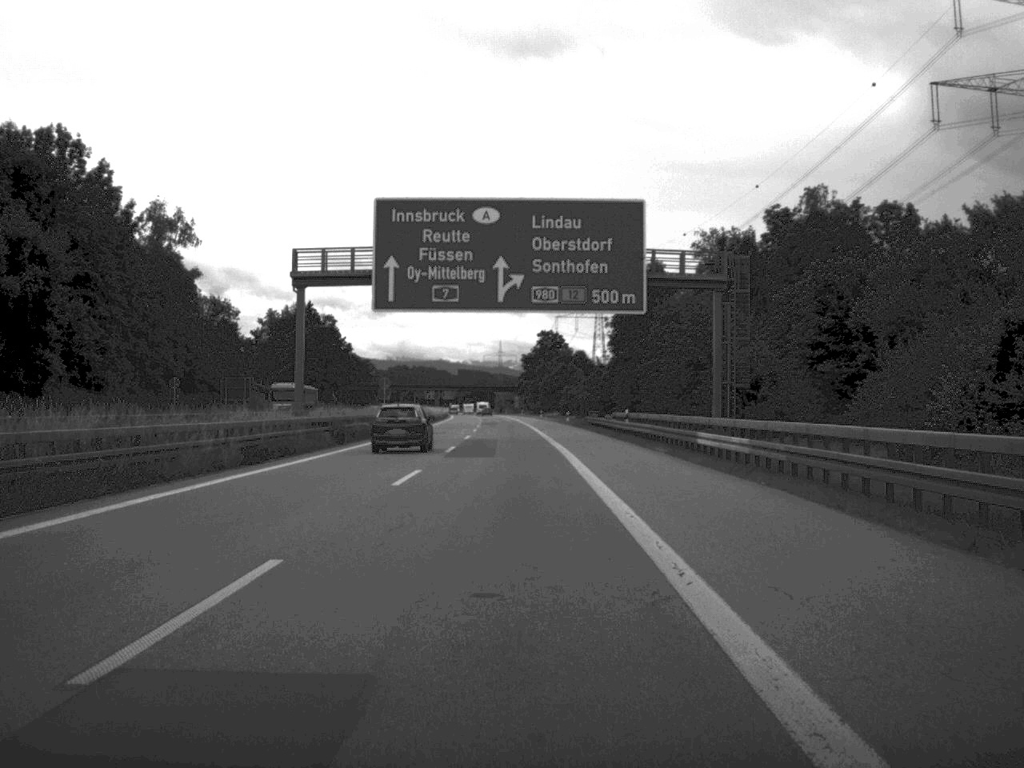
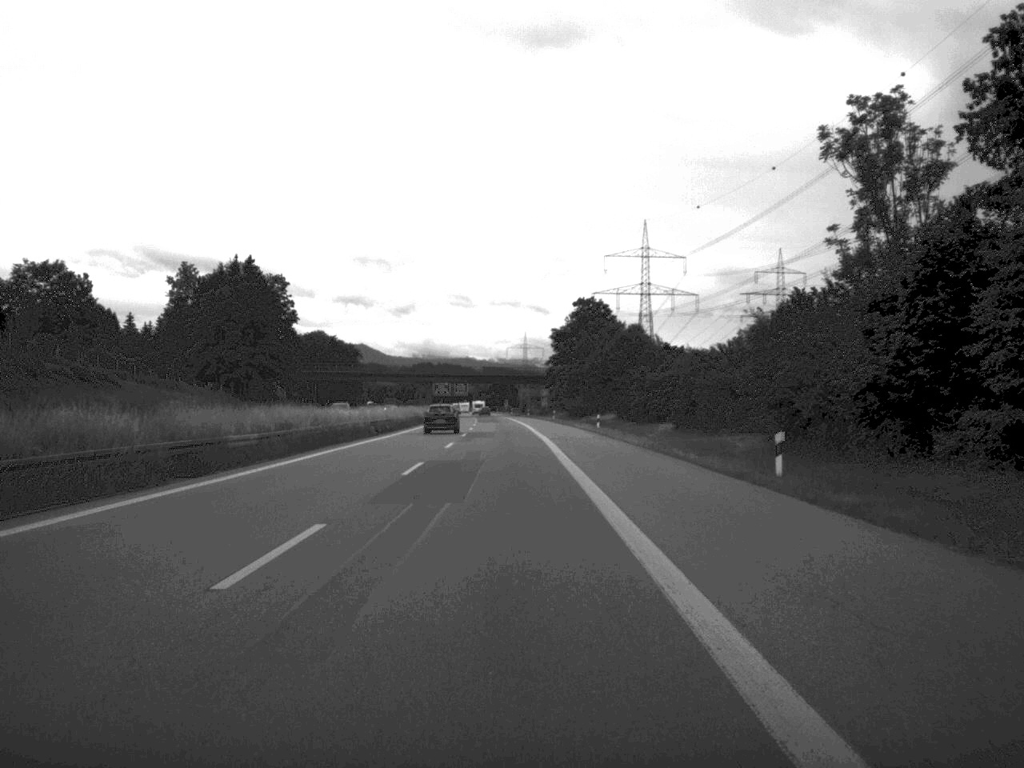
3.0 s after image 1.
(-0.8, +85.1) m; -1°
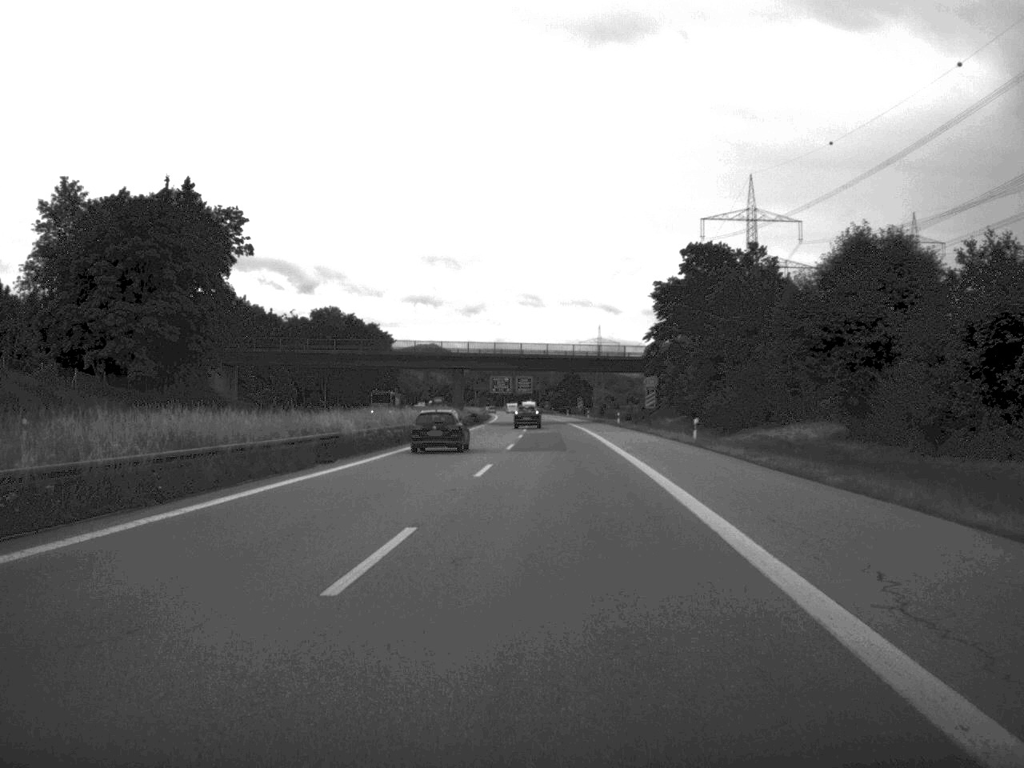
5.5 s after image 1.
(-1.4, +71.2) m; -3°
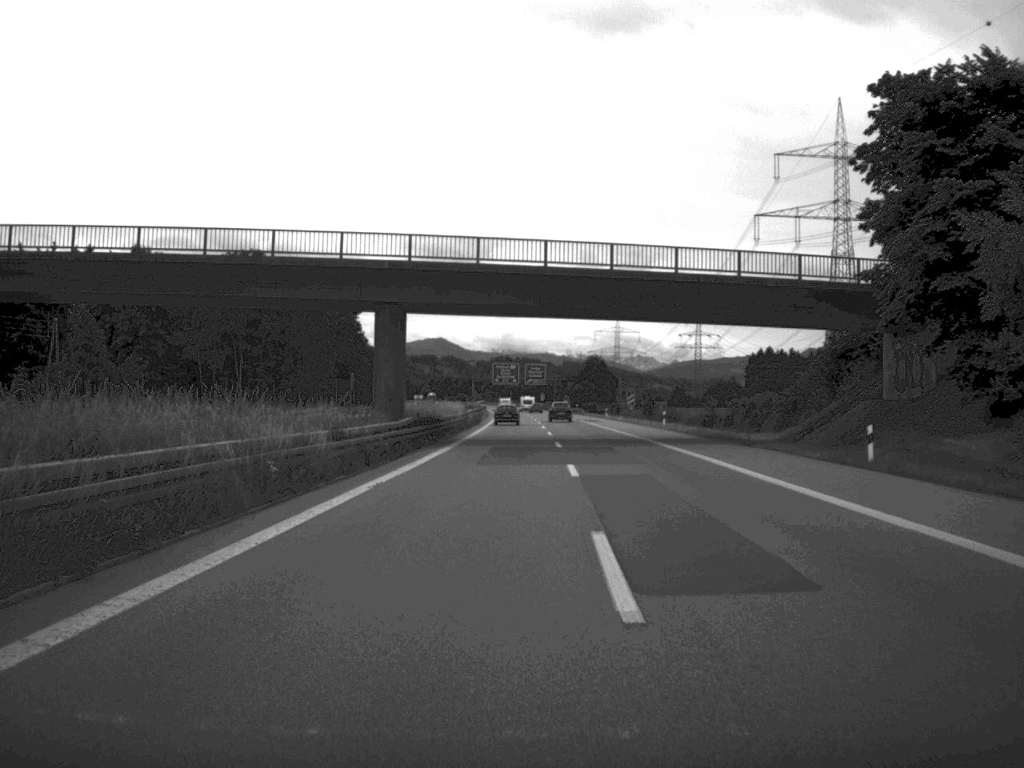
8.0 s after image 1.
(-0.7, +72.6) m; 0°
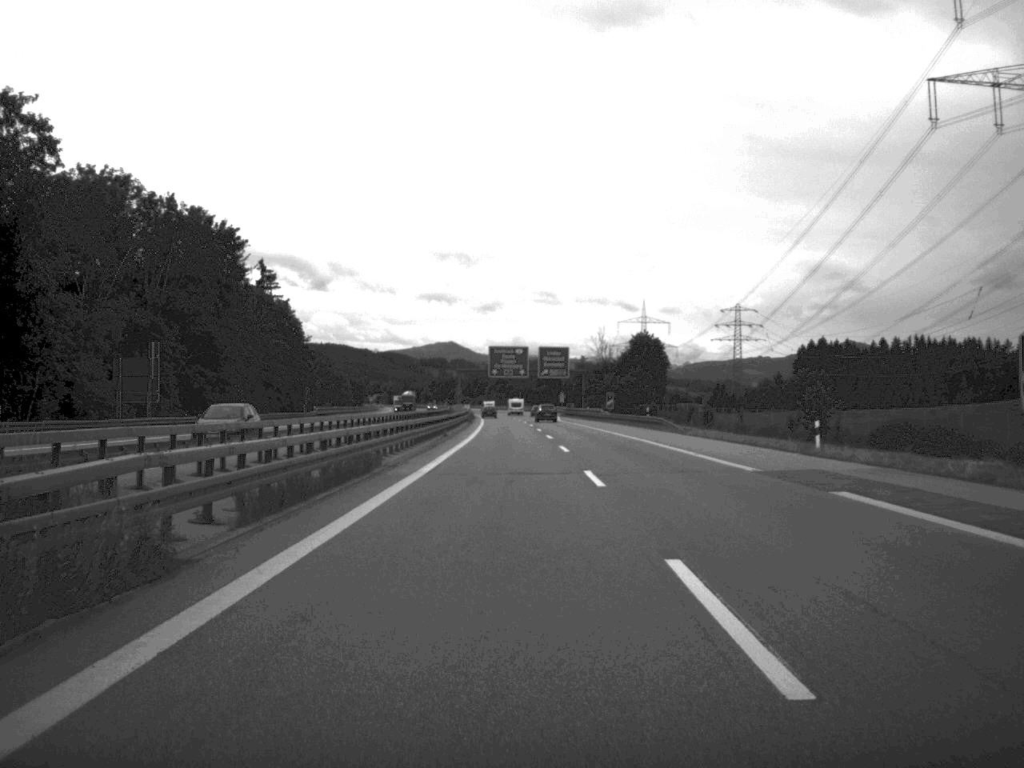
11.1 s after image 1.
(-0.3, +91.1) m; -1°
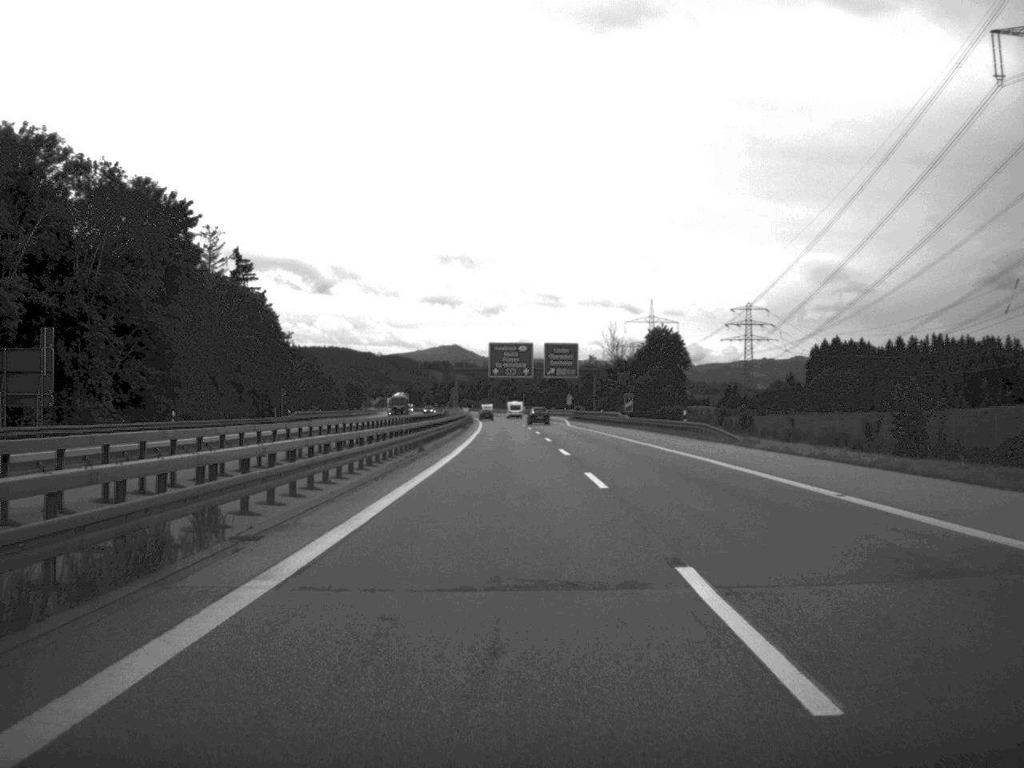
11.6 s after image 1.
(0.0, +17.7) m; 0°
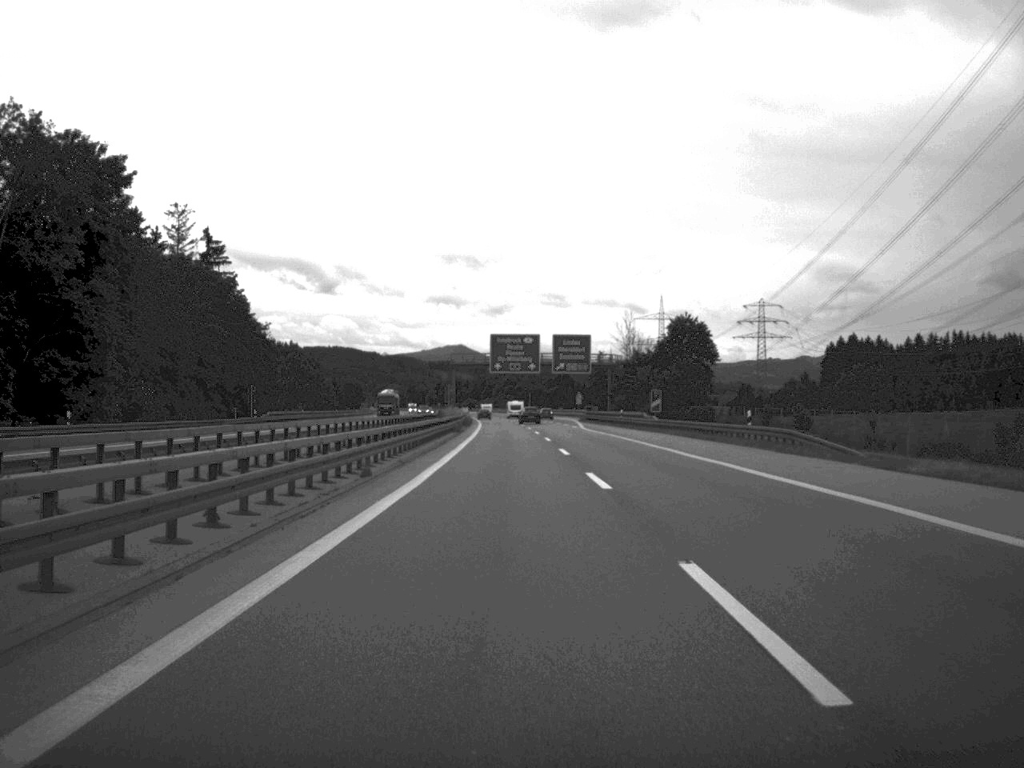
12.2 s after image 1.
(0.0, +17.9) m; 0°
